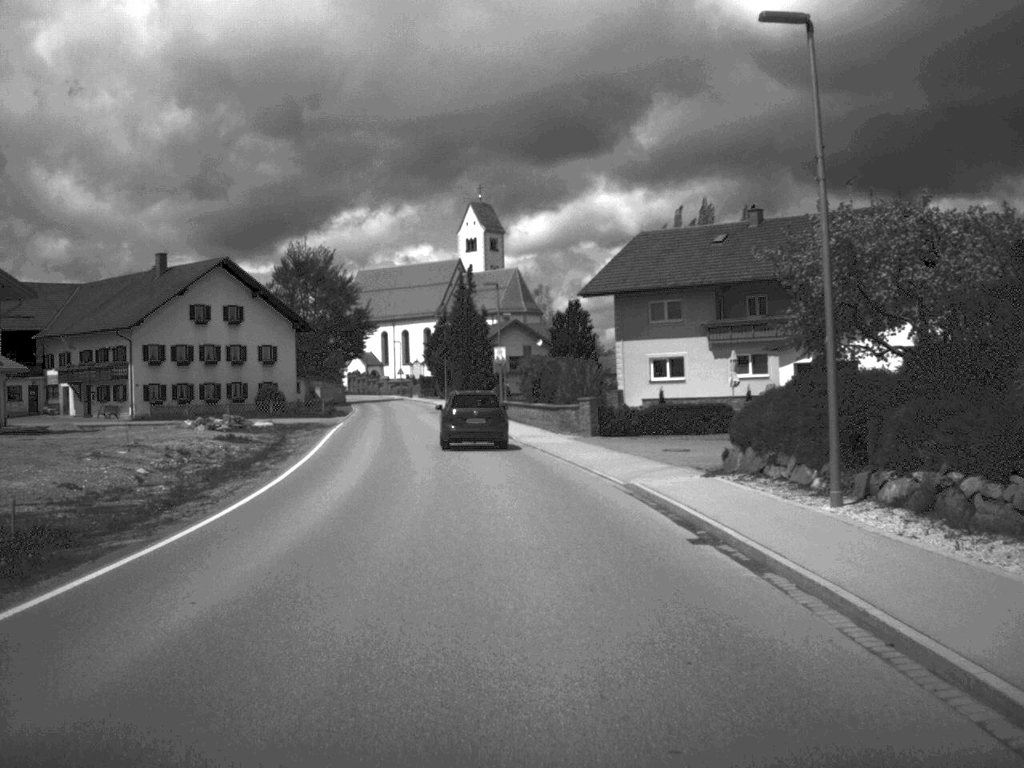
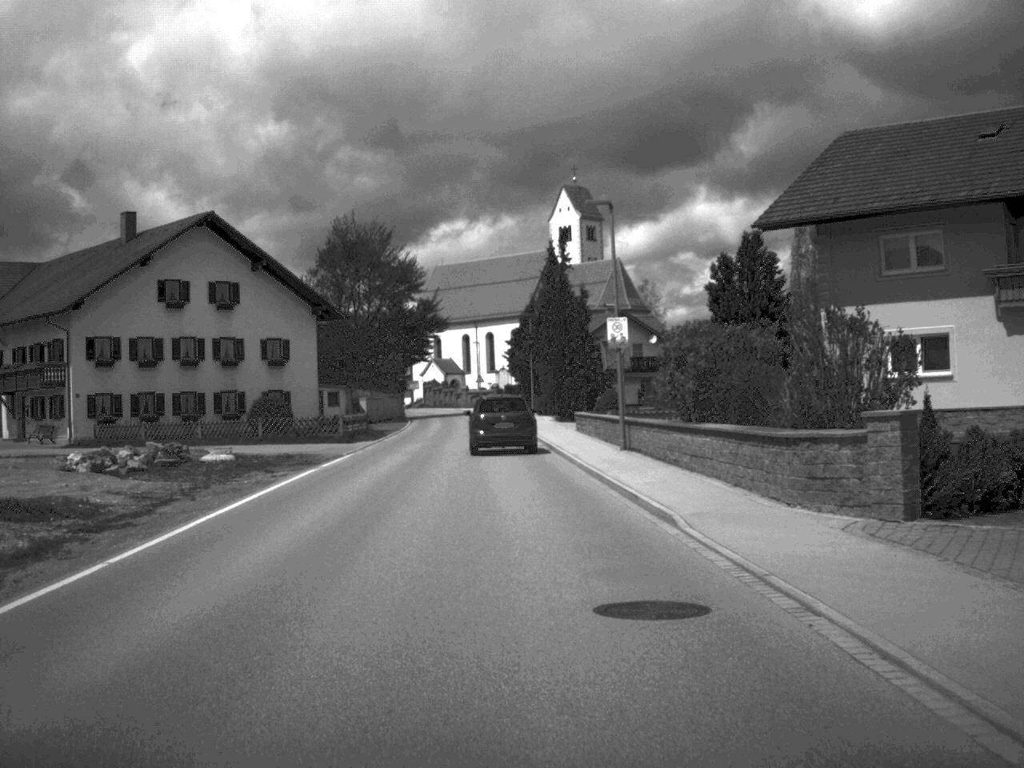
(-1.0, +26.4) m; -4°
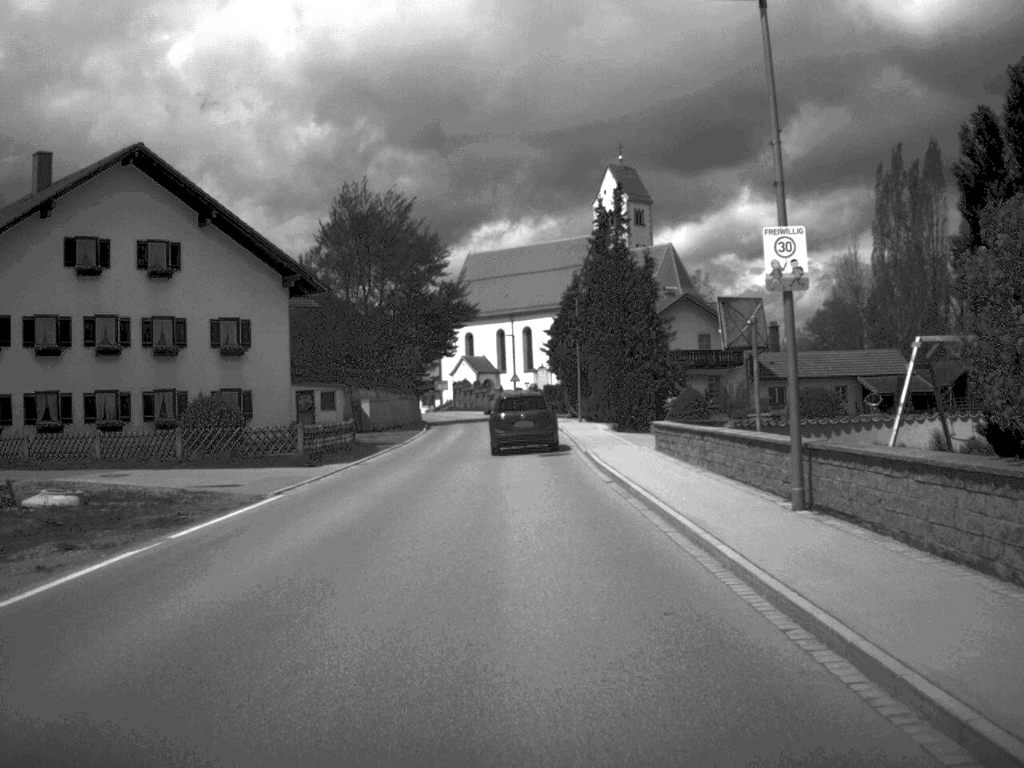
(-0.3, +16.7) m; -2°
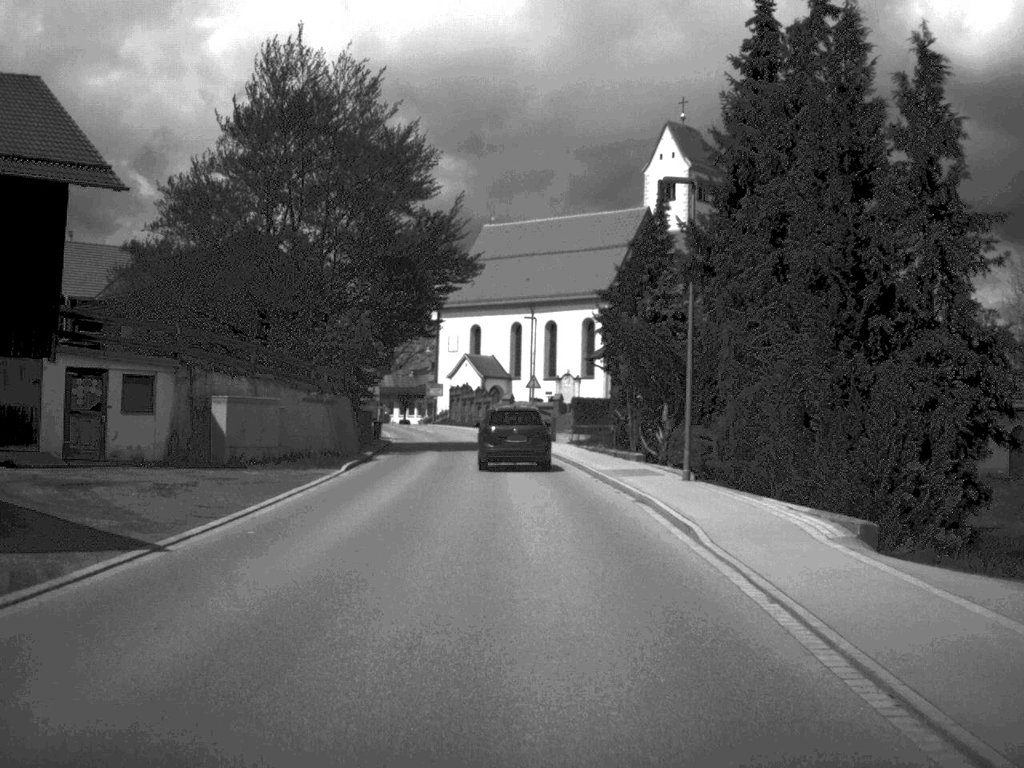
(-0.4, +34.2) m; -1°
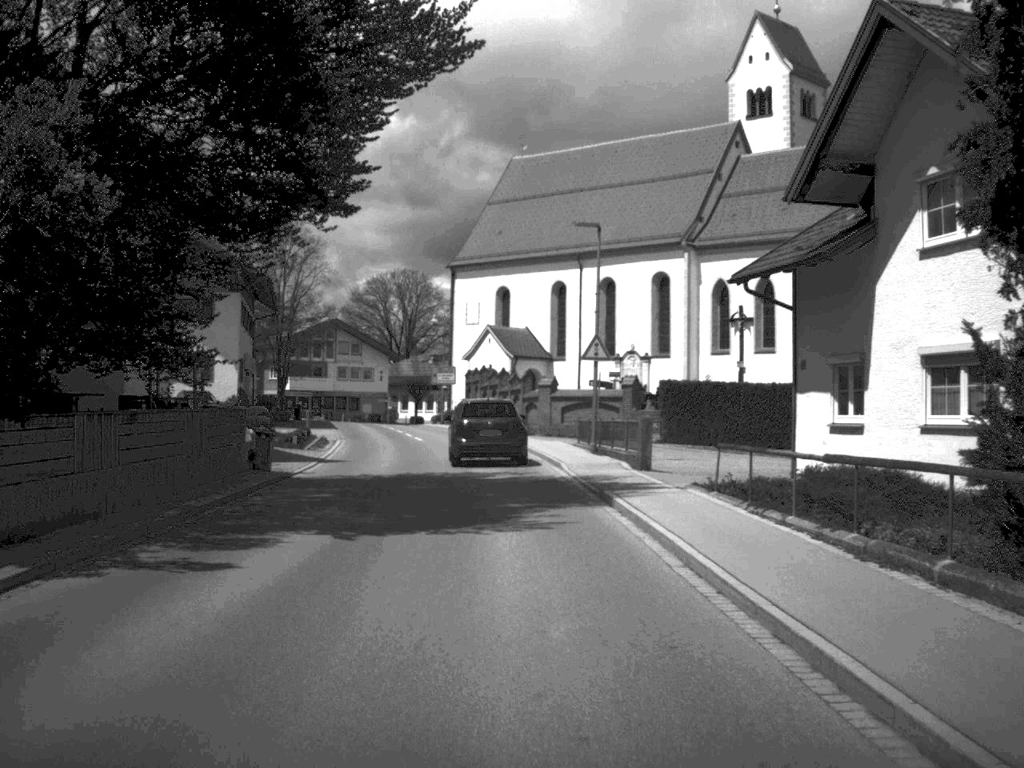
(-0.4, +32.3) m; -2°
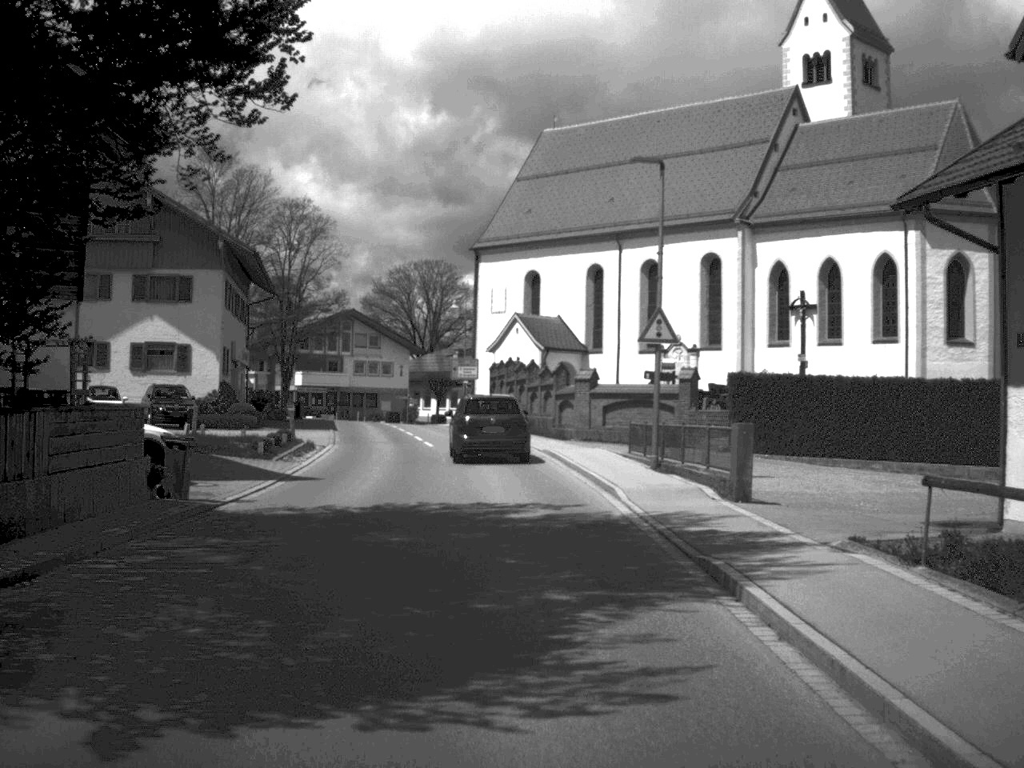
(-0.1, +9.0) m; -1°
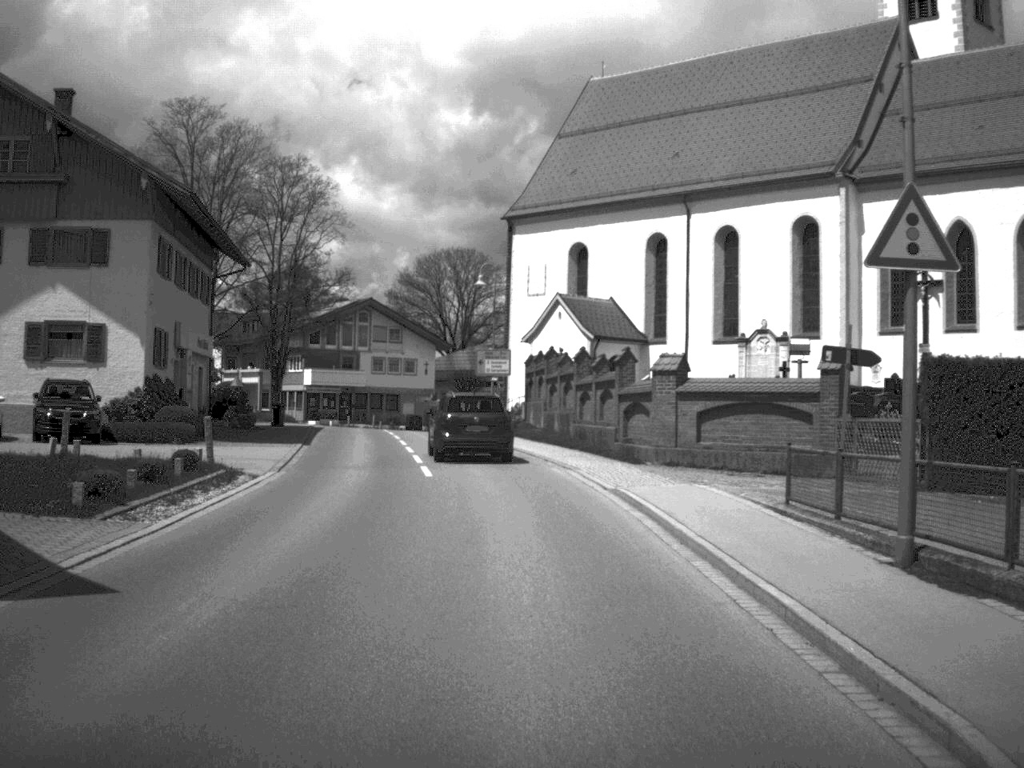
(-0.2, +14.7) m; -2°
